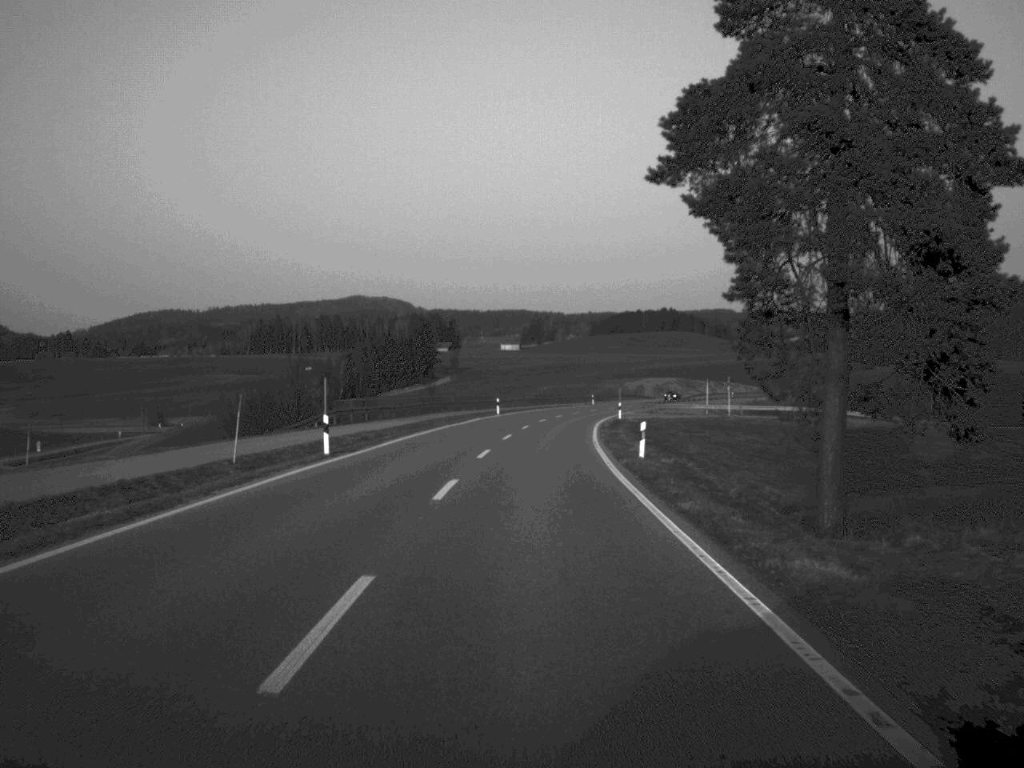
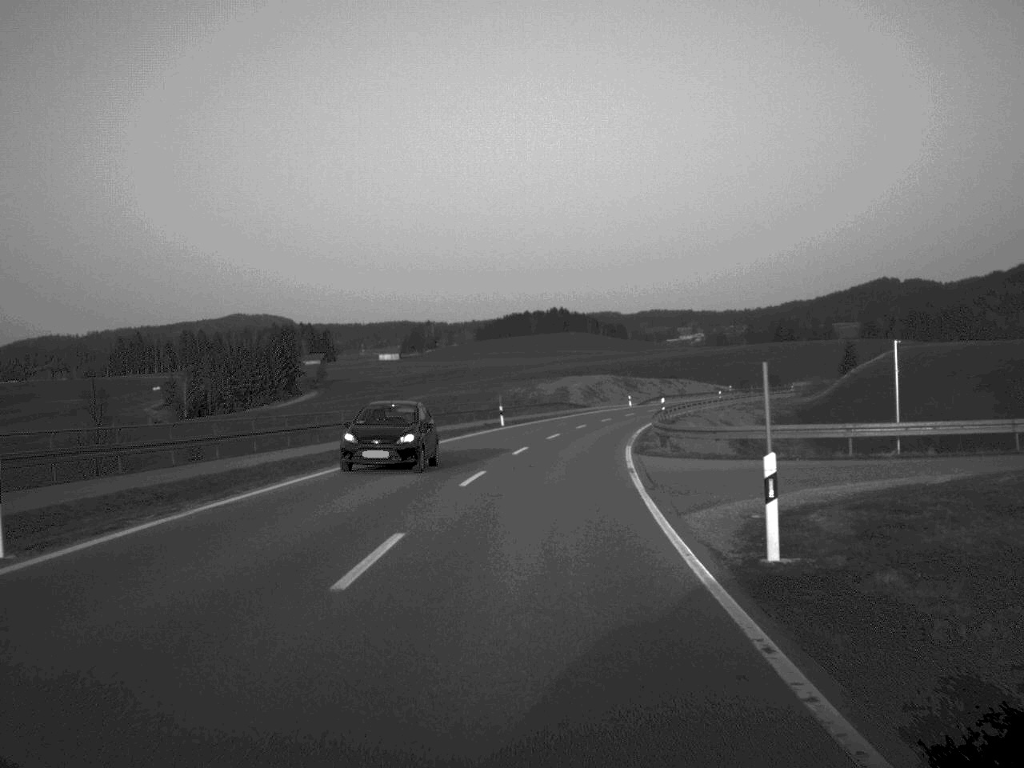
(+2.6, +69.0) m; +5°
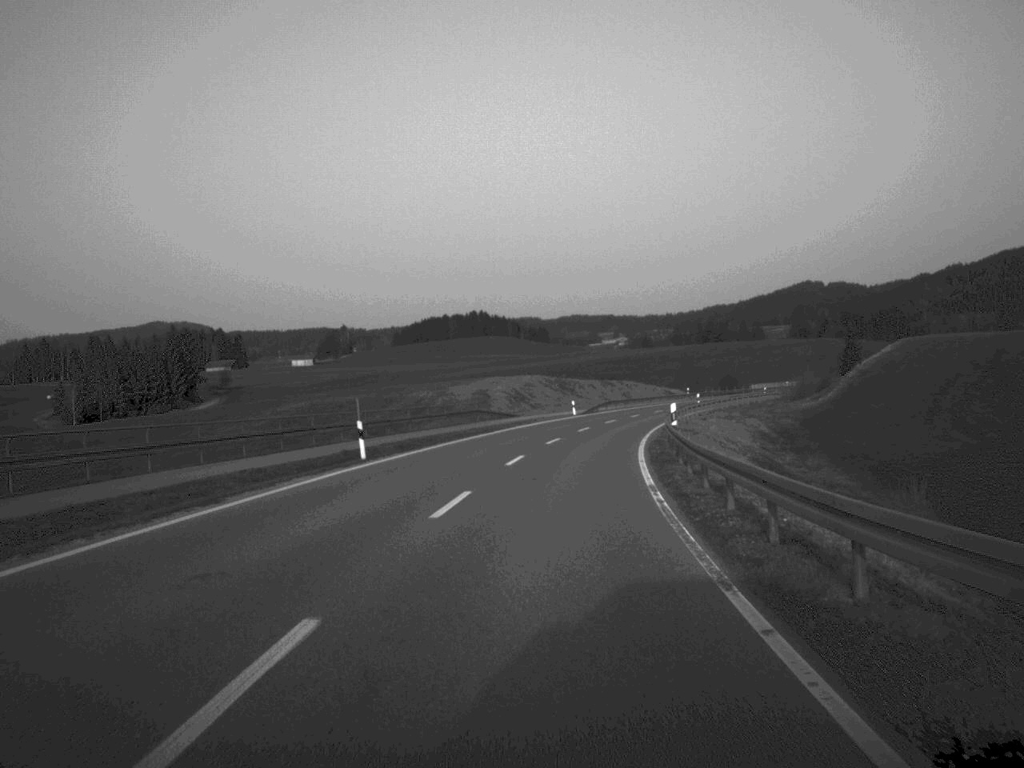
(+0.9, +30.0) m; +4°
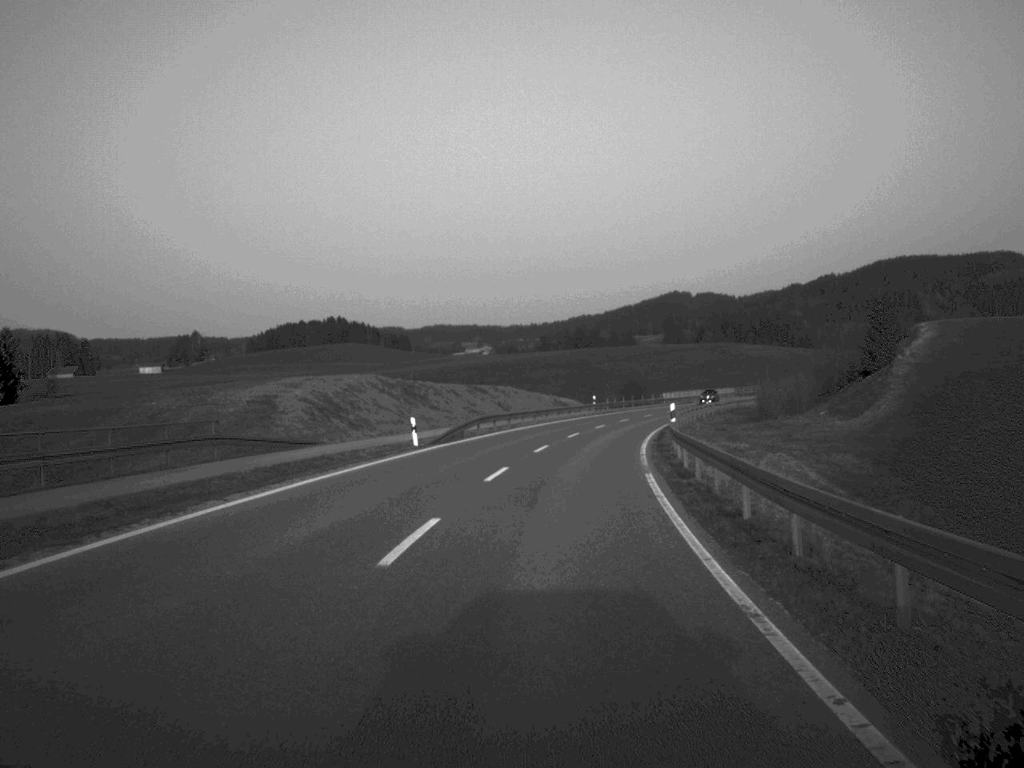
(+2.1, +41.2) m; +6°
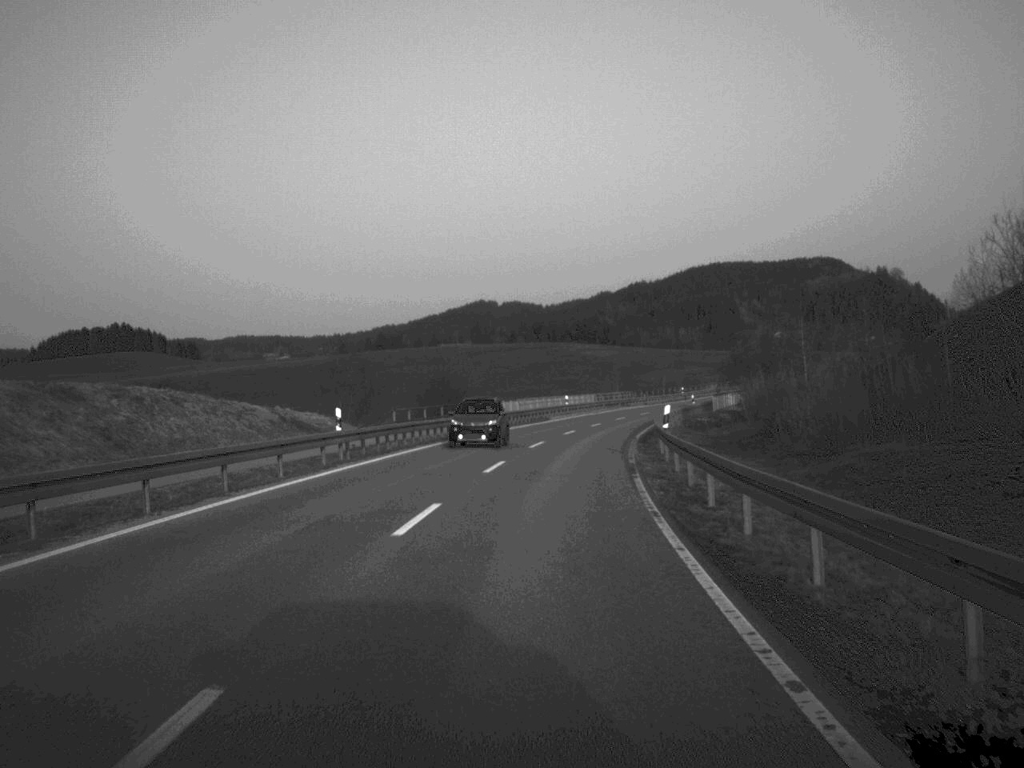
(+4.5, +57.8) m; +9°
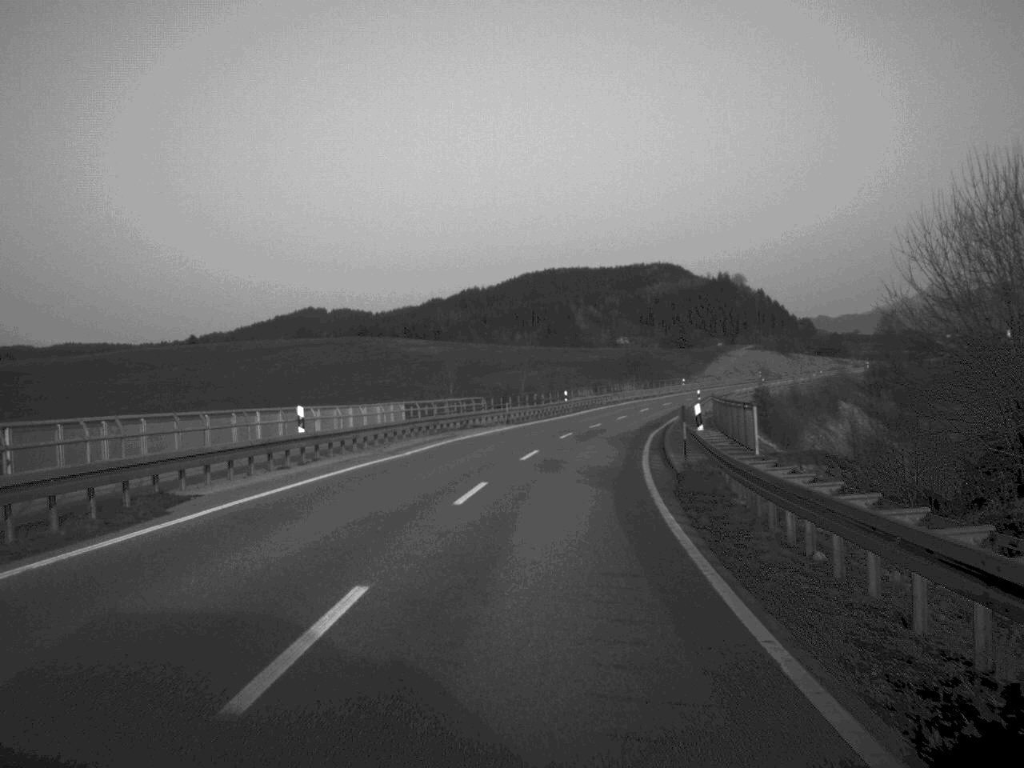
(+3.8, +56.6) m; +8°
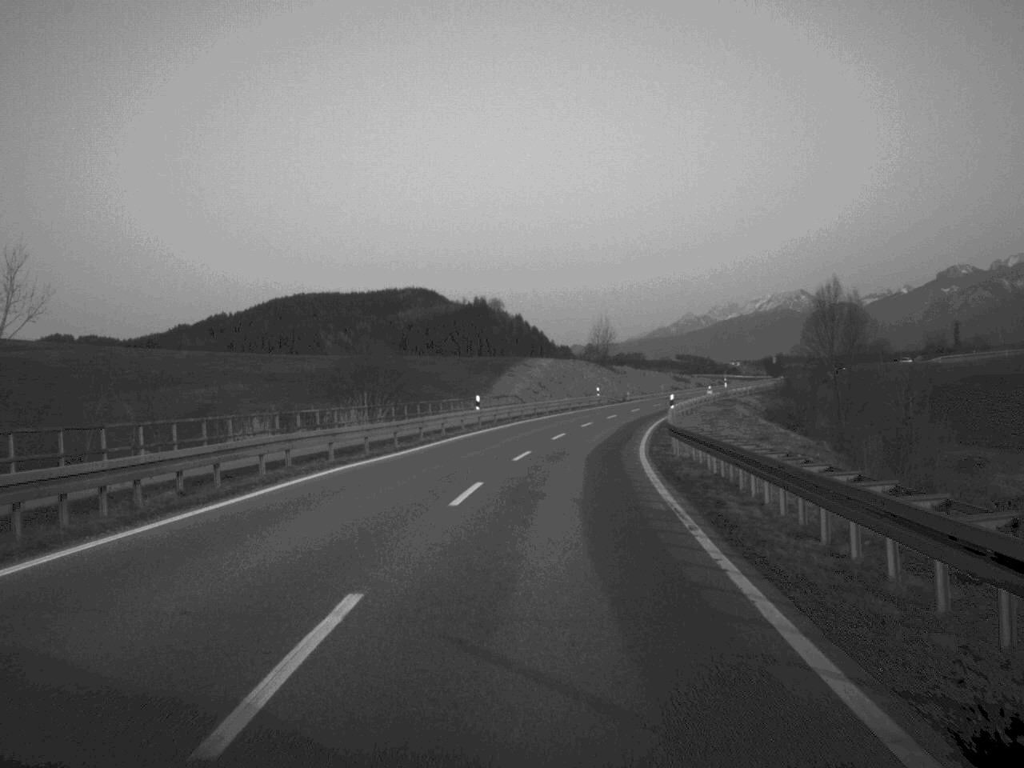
(+7.3, +73.1) m; +11°
